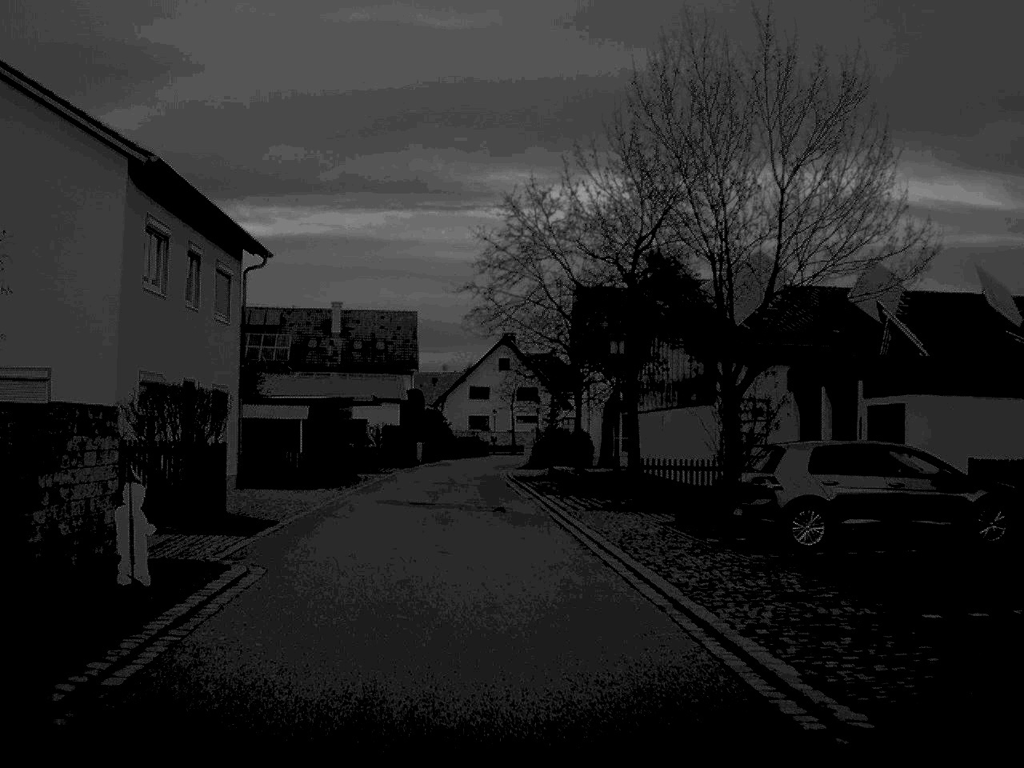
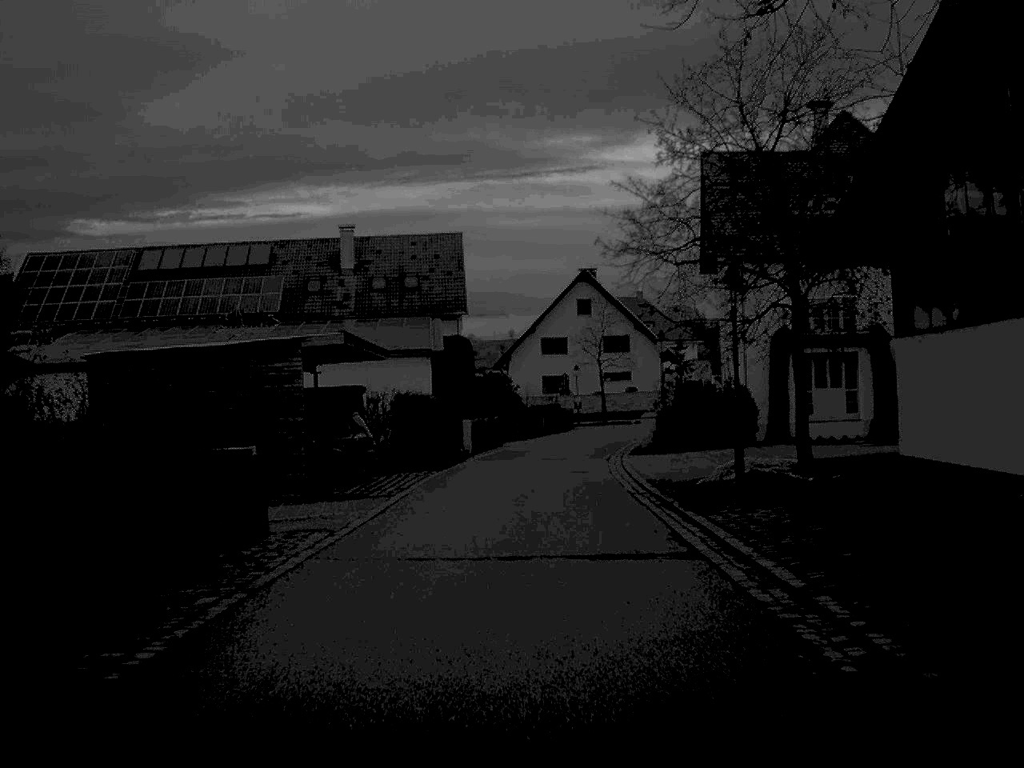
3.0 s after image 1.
(-1.4, +27.5) m; -3°
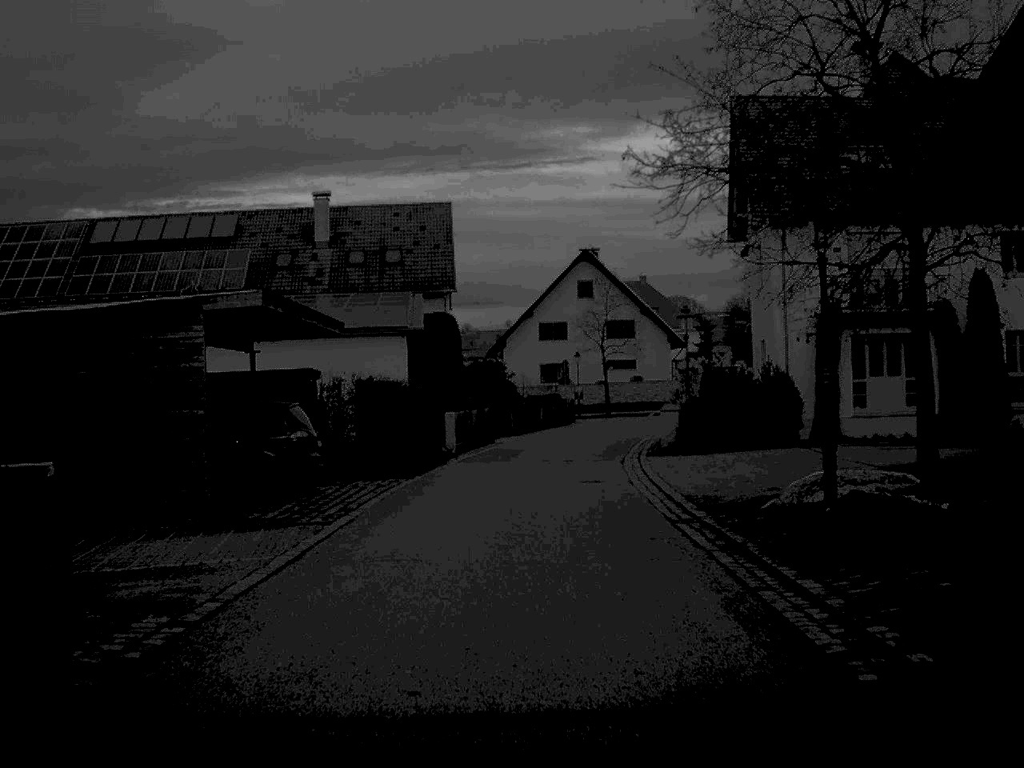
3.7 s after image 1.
(0.0, +7.2) m; 0°
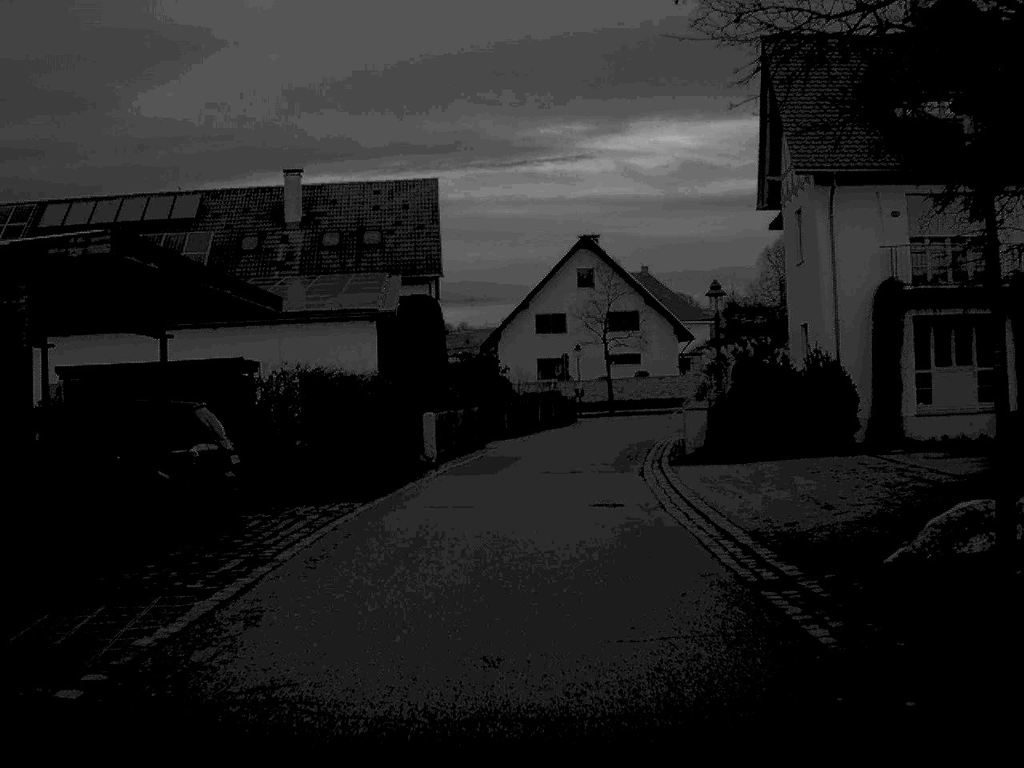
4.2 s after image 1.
(0.0, +6.1) m; 0°
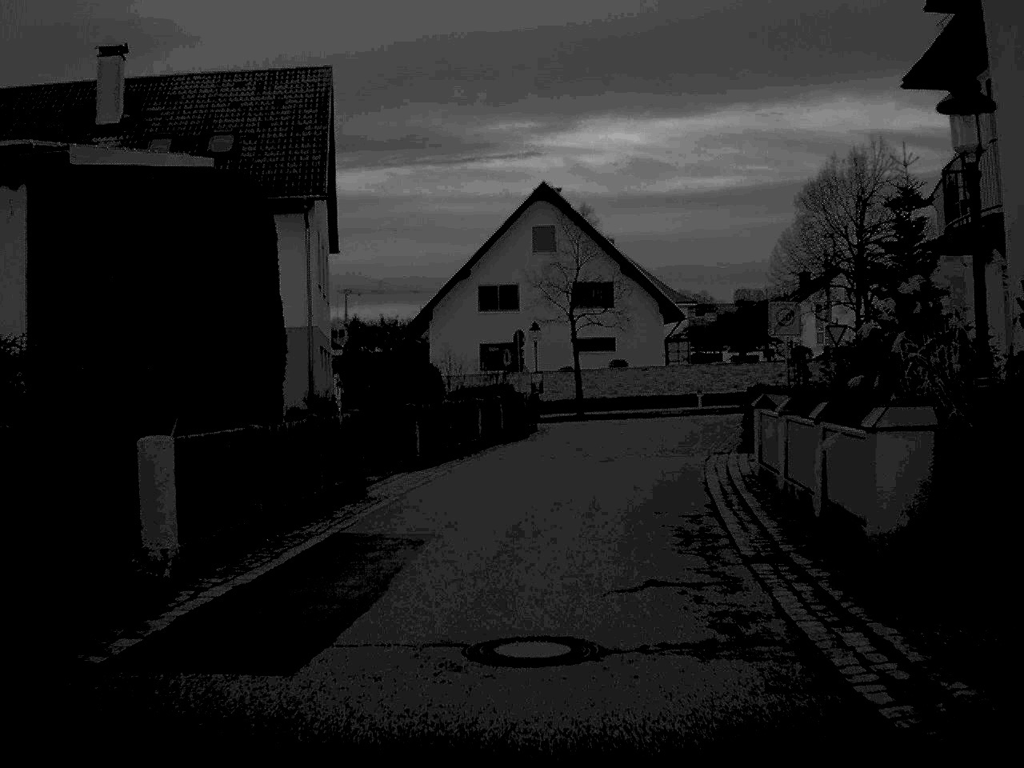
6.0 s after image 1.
(+0.3, +18.2) m; +3°
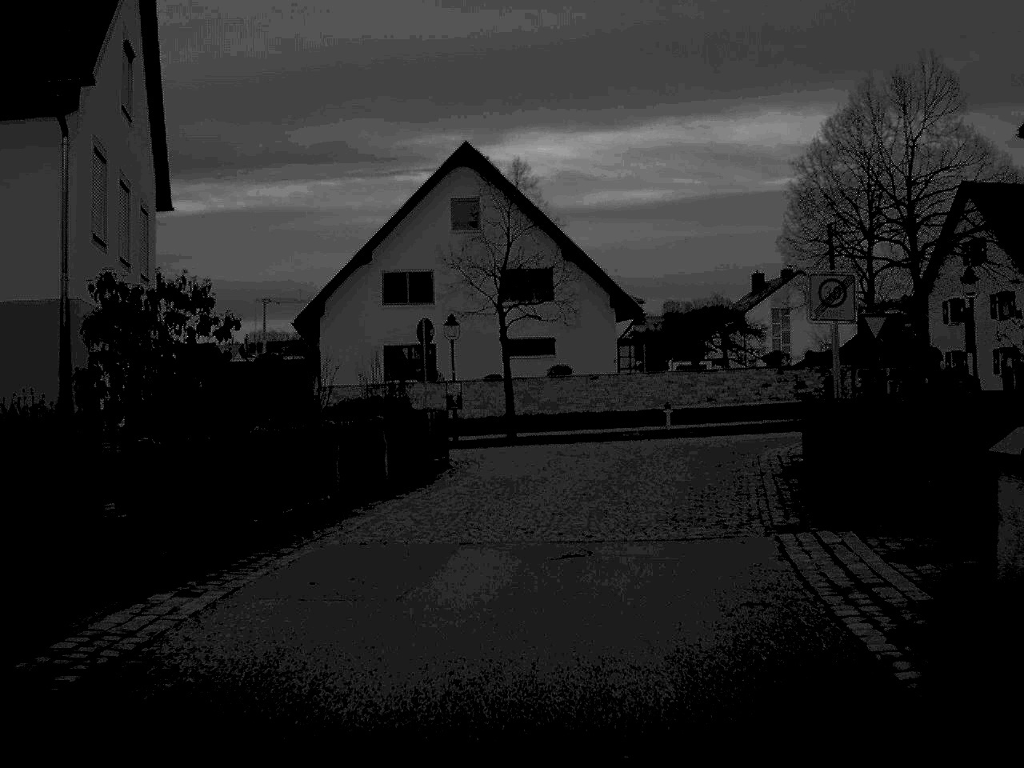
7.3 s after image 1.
(+0.3, +12.4) m; +3°
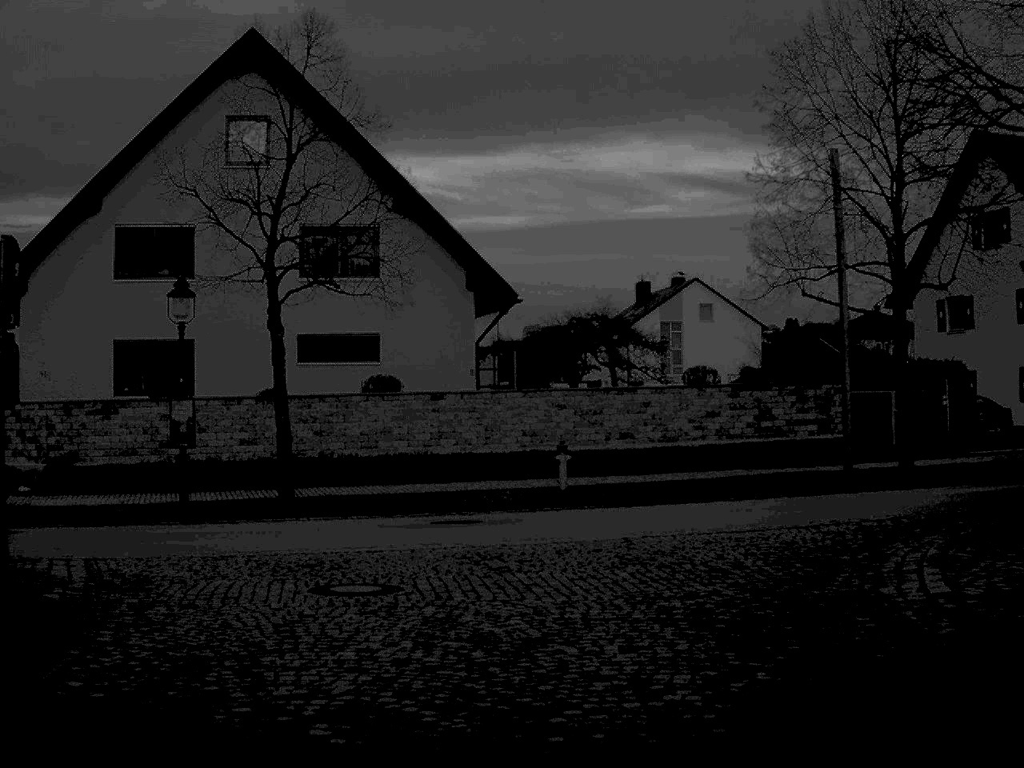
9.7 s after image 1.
(+1.0, +16.9) m; +6°
